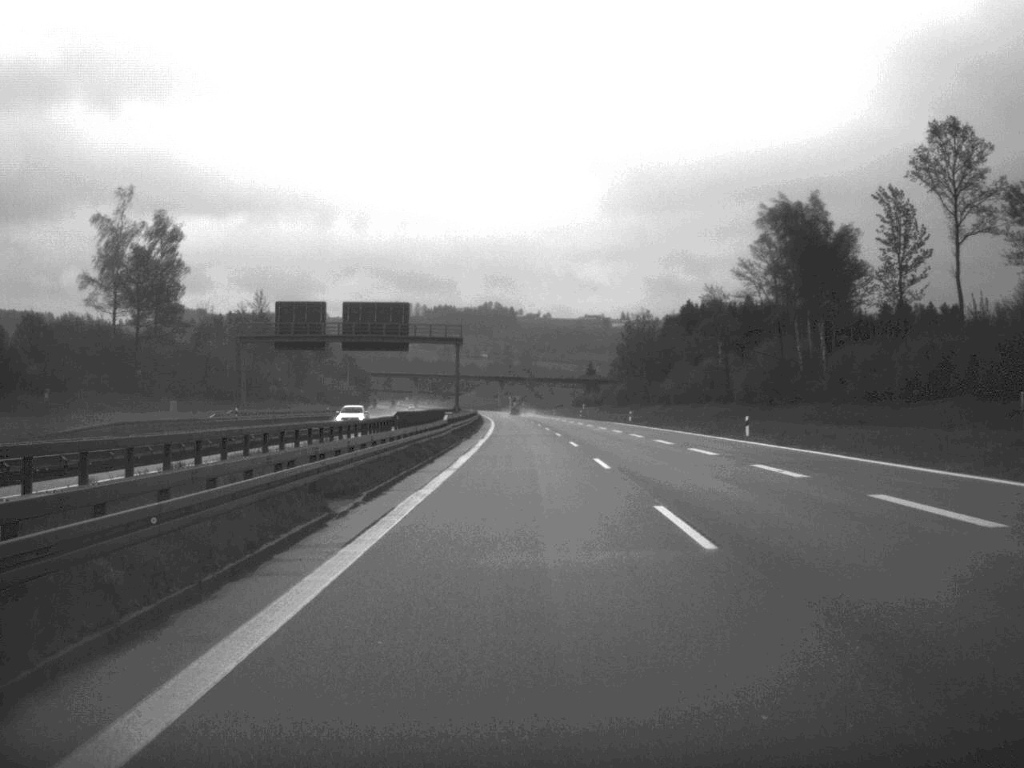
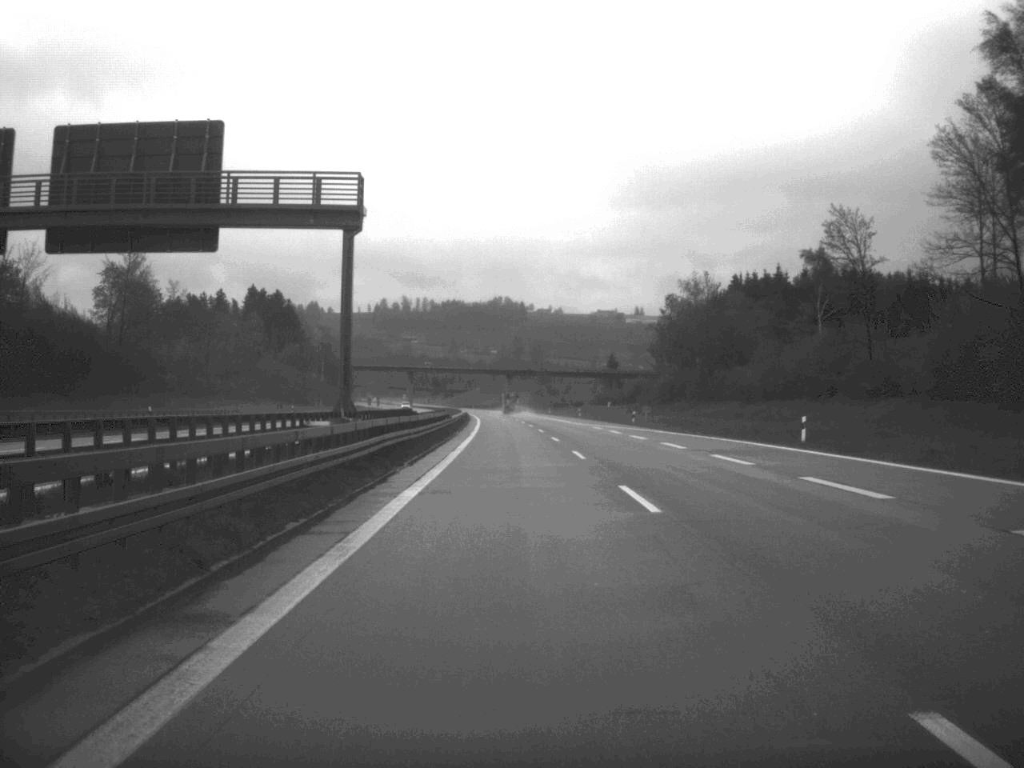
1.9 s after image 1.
(-0.2, +66.9) m; -1°
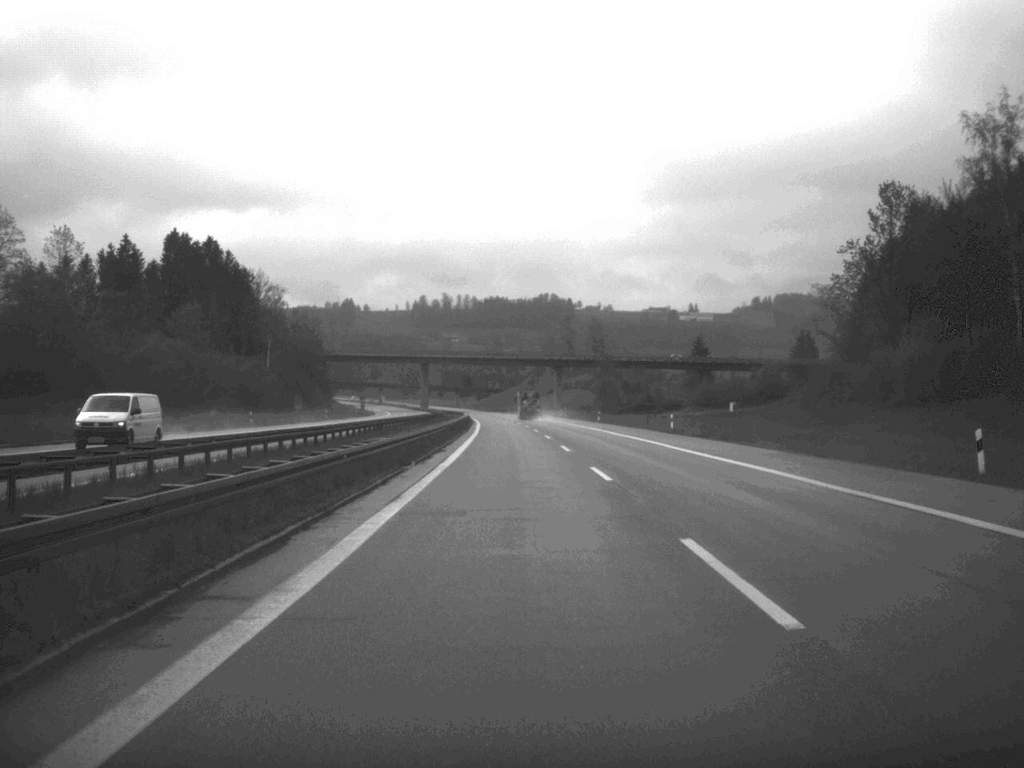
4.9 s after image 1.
(-2.5, +116.3) m; -2°
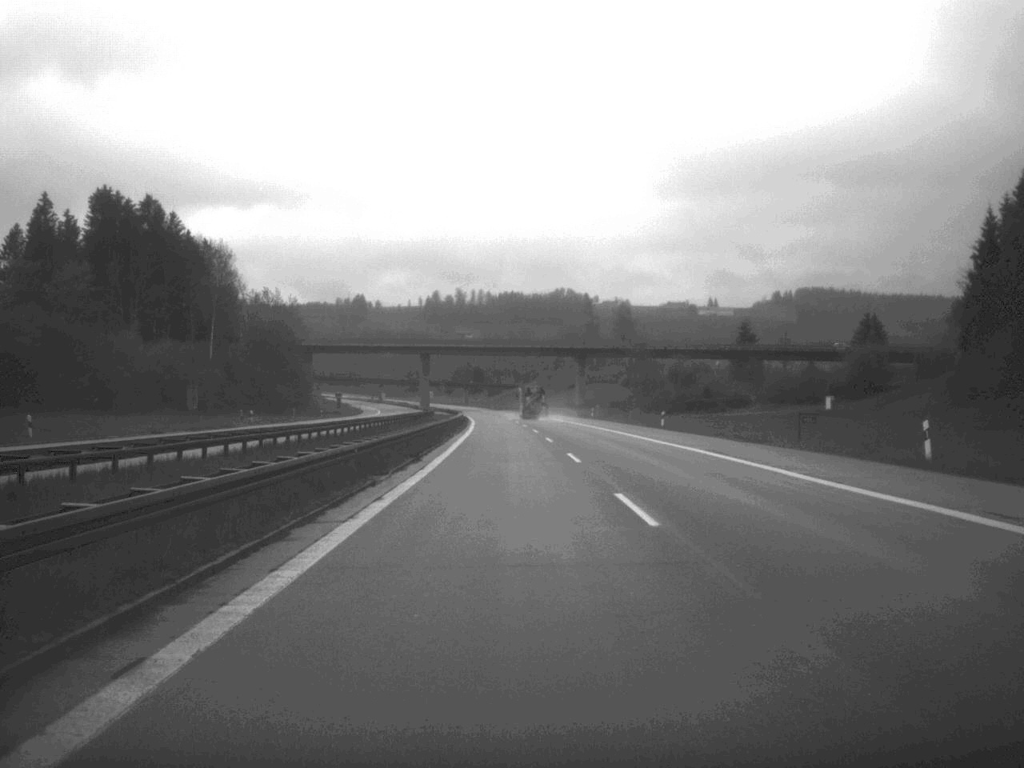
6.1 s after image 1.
(-0.3, +46.3) m; -1°
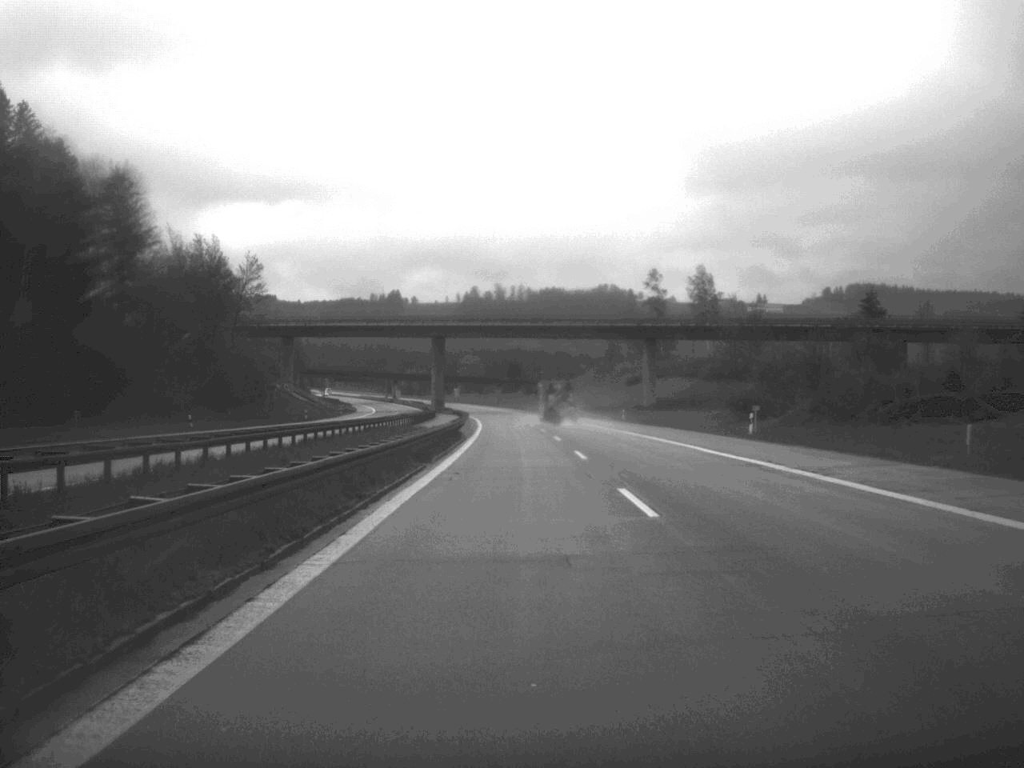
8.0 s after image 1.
(-1.3, +72.3) m; -2°
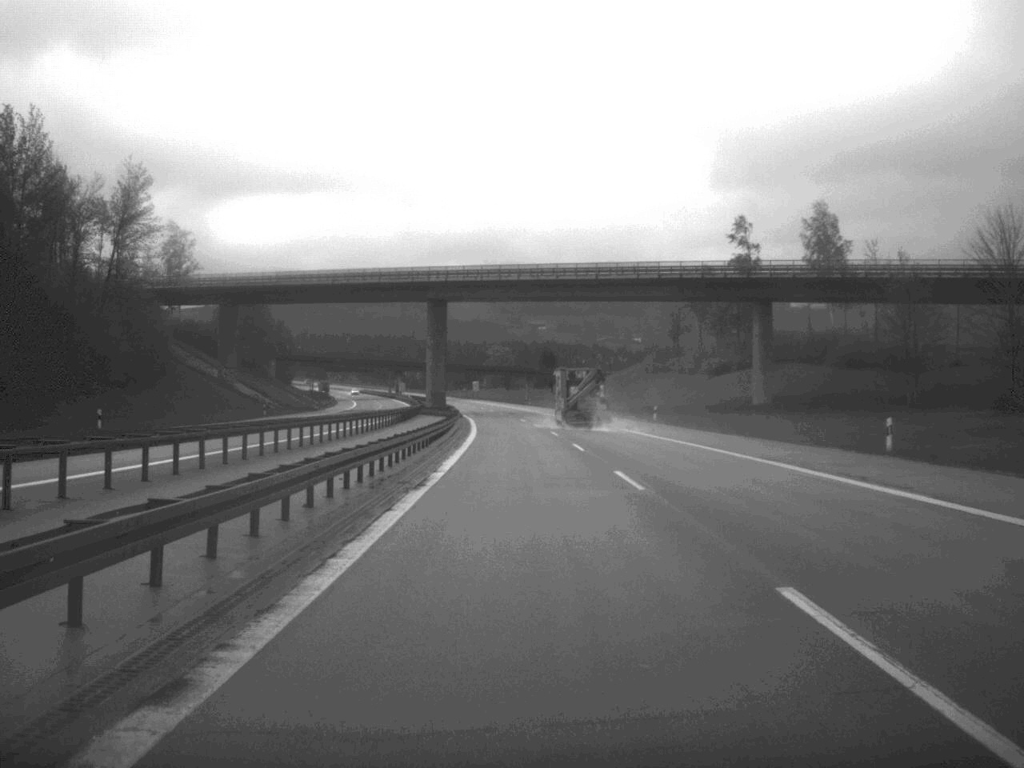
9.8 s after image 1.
(-0.9, +69.2) m; -2°
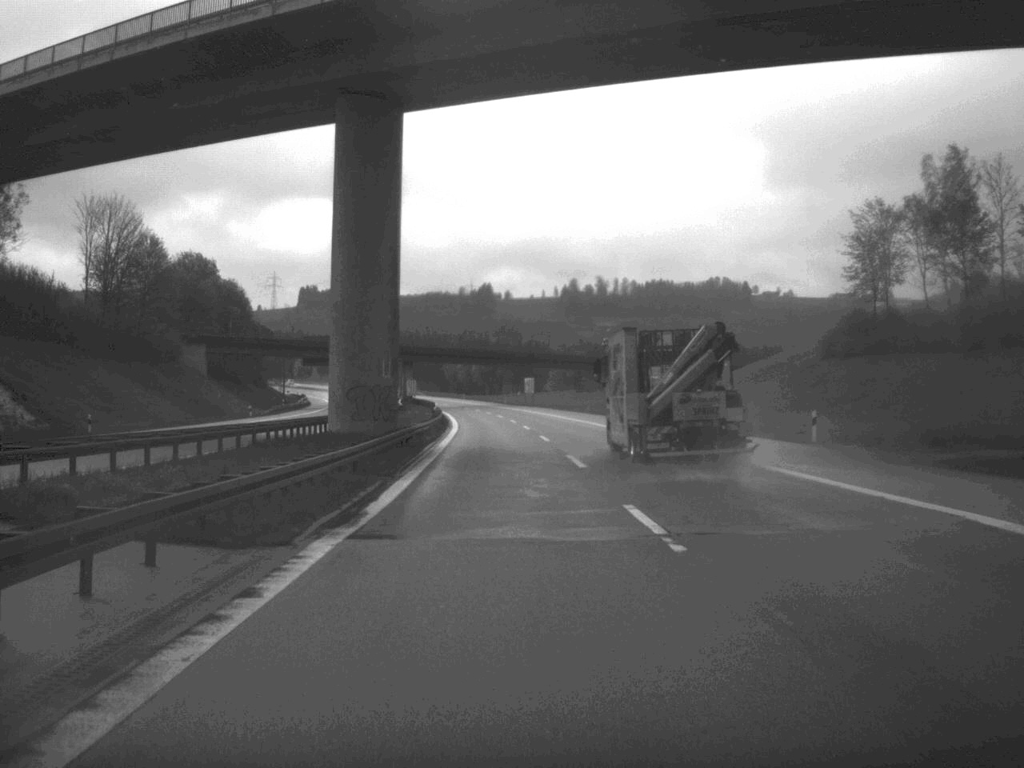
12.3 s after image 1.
(-2.2, +97.4) m; -3°
